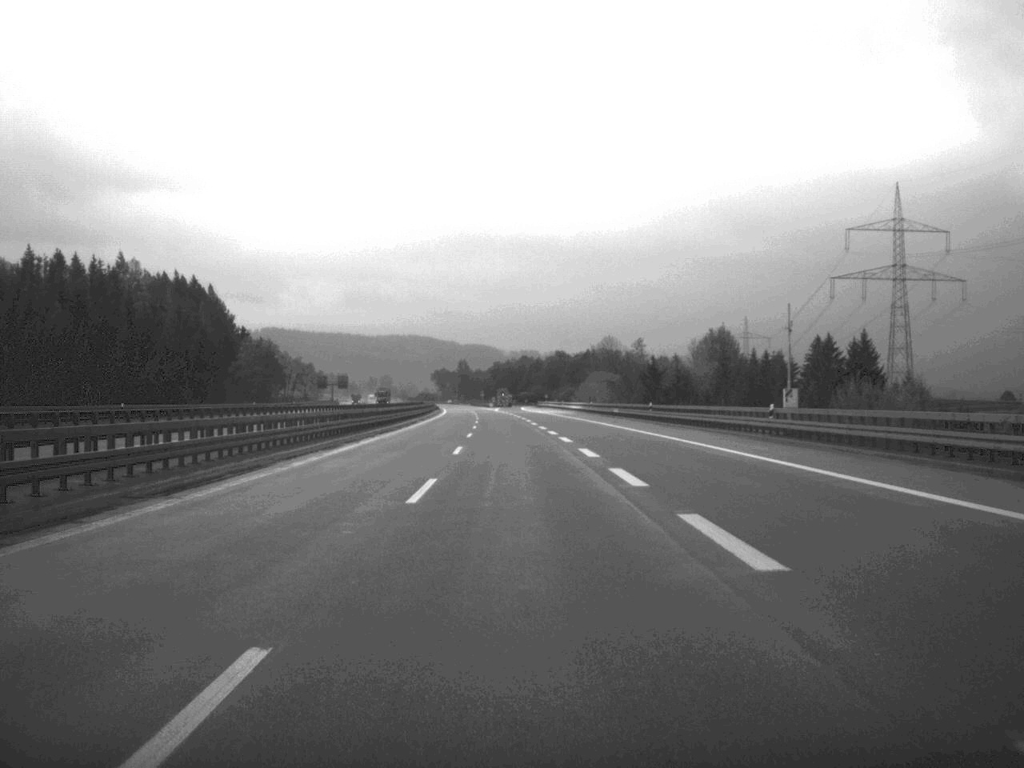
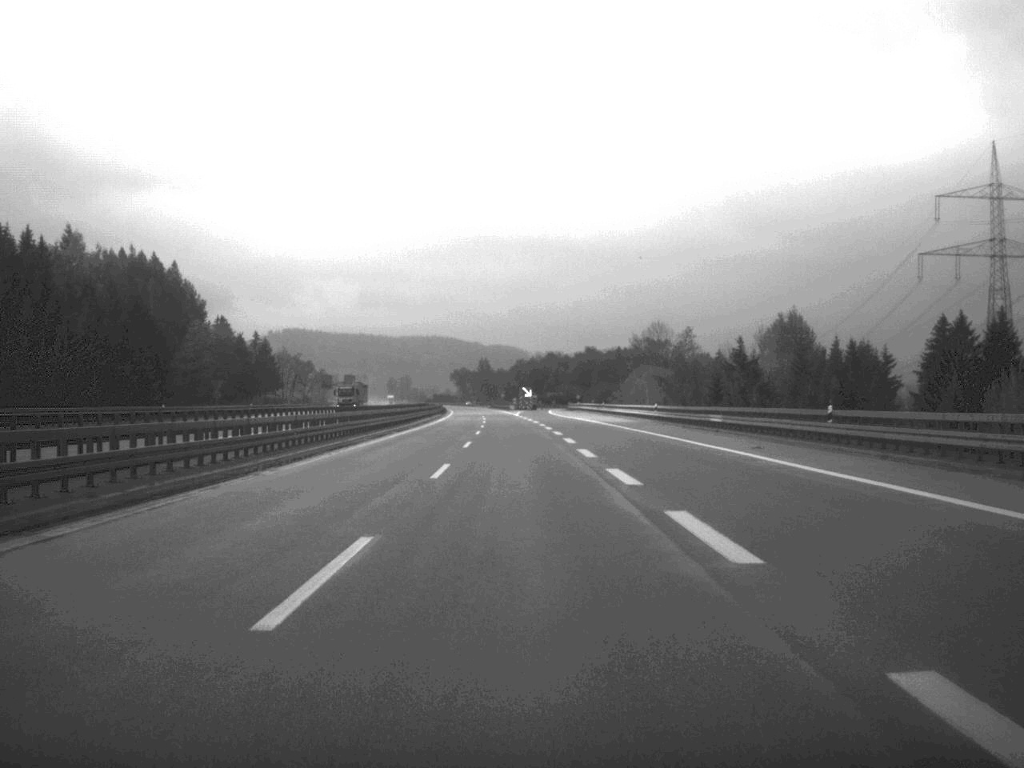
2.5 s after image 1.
(-0.5, +46.3) m; -1°
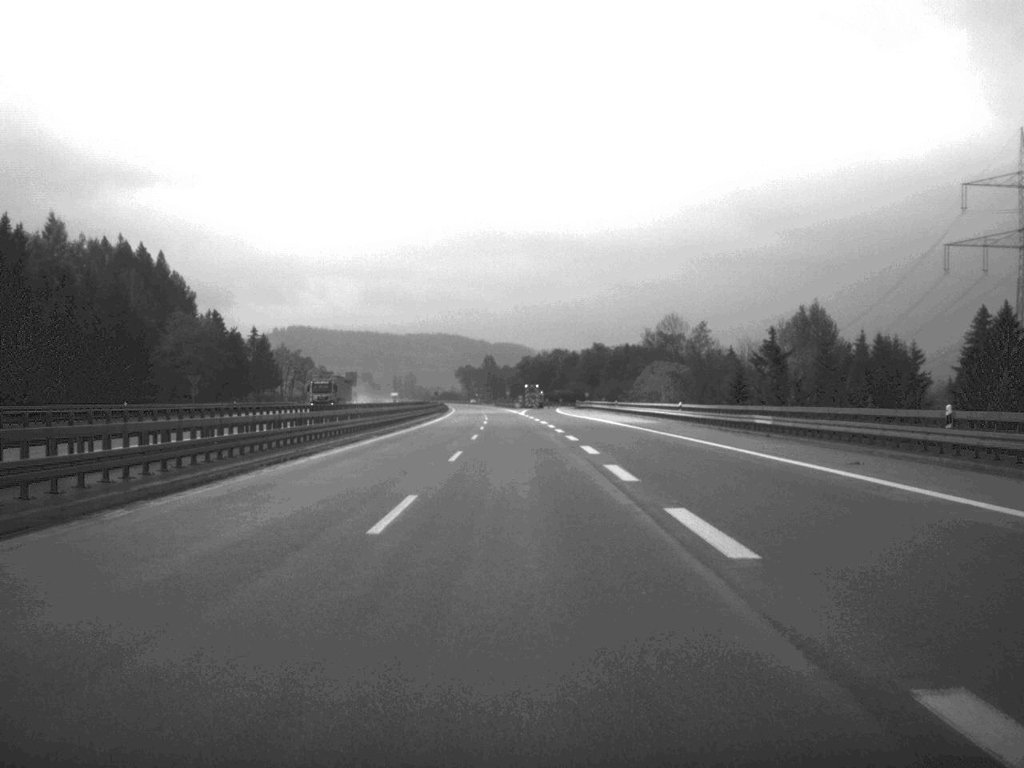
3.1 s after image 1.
(0.0, +11.4) m; 0°
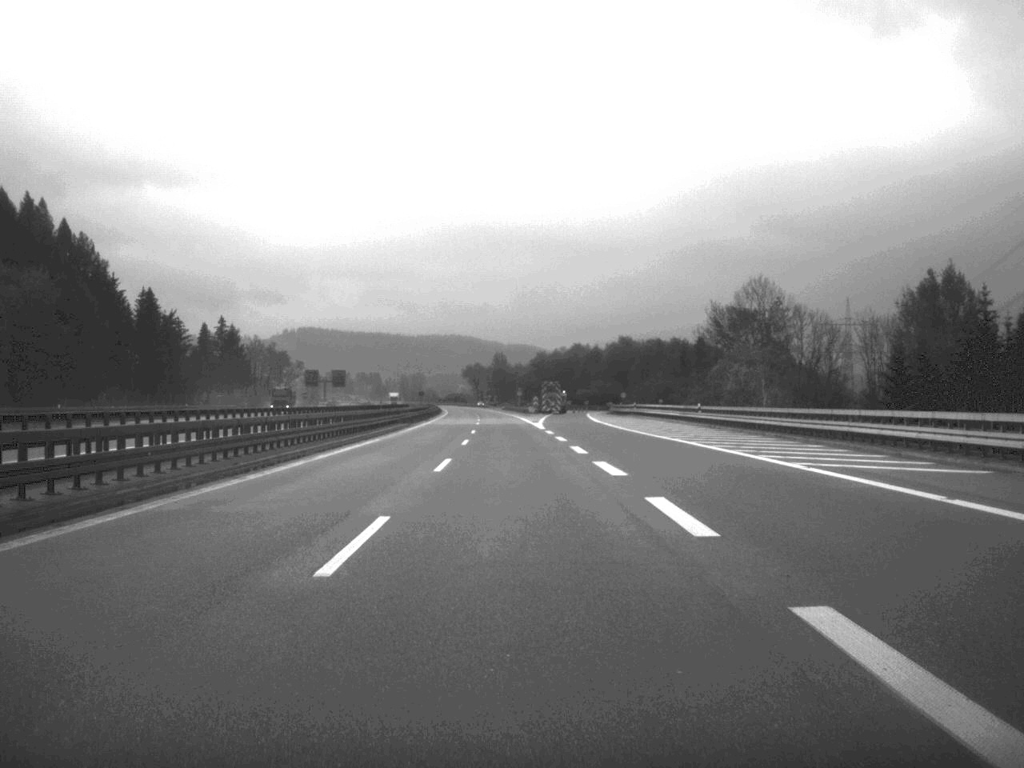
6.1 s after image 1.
(-0.4, +56.5) m; -1°
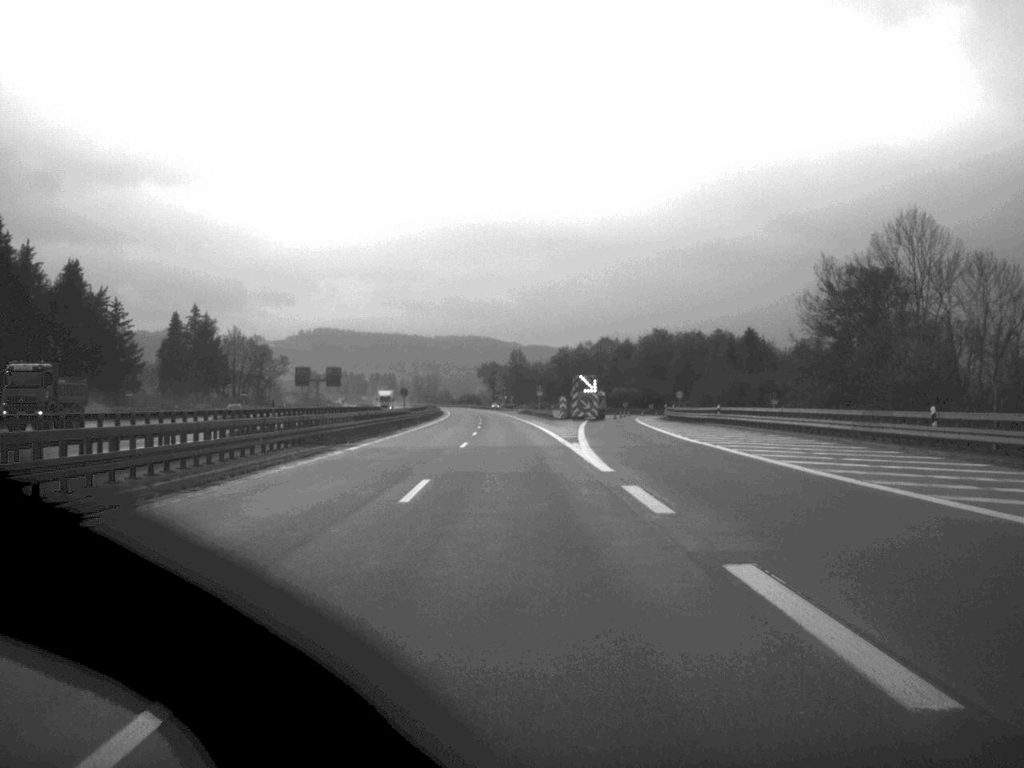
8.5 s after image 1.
(-0.4, +44.1) m; -1°
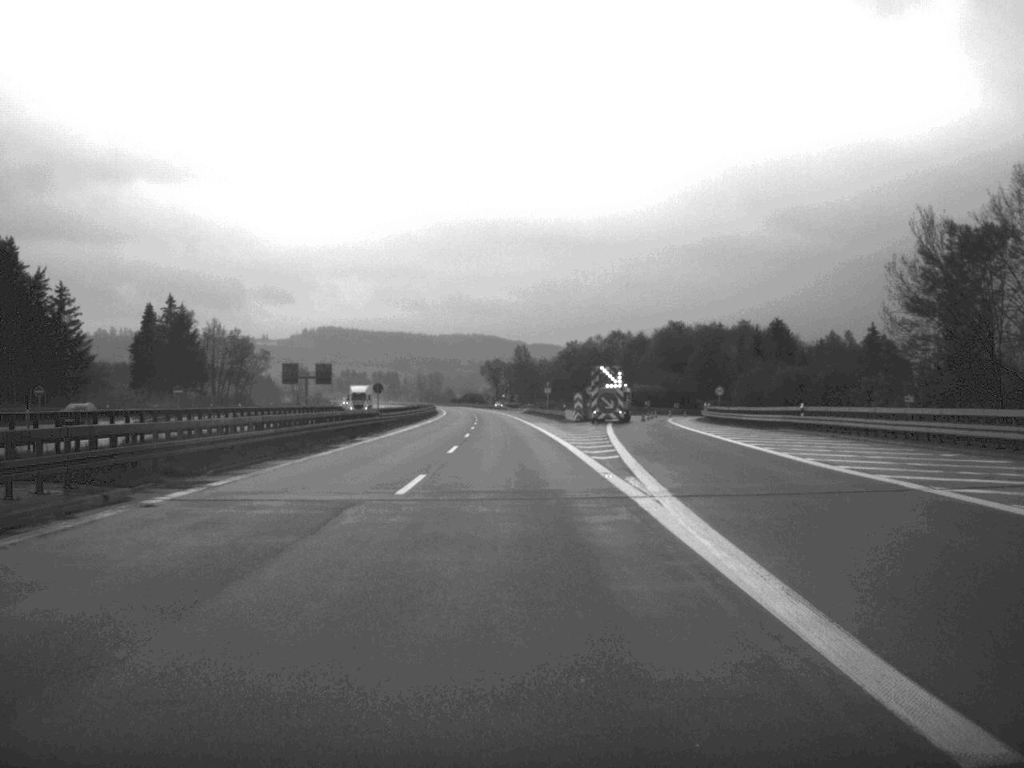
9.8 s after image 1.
(-0.1, +23.6) m; 0°
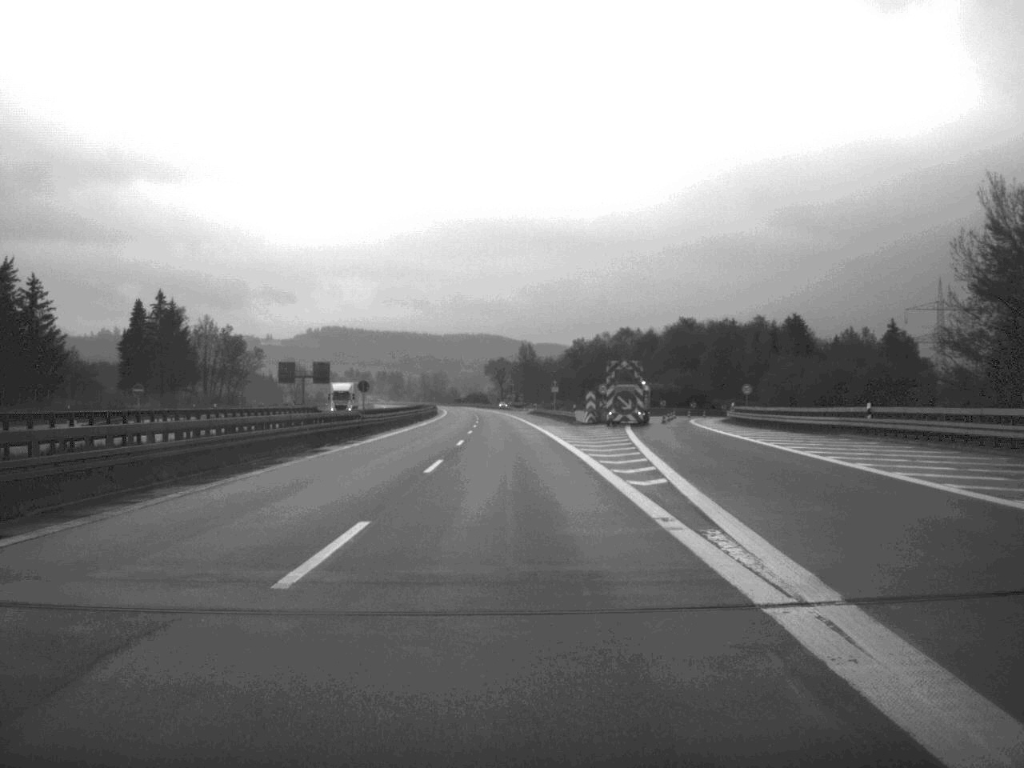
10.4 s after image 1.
(0.0, +10.8) m; 0°
